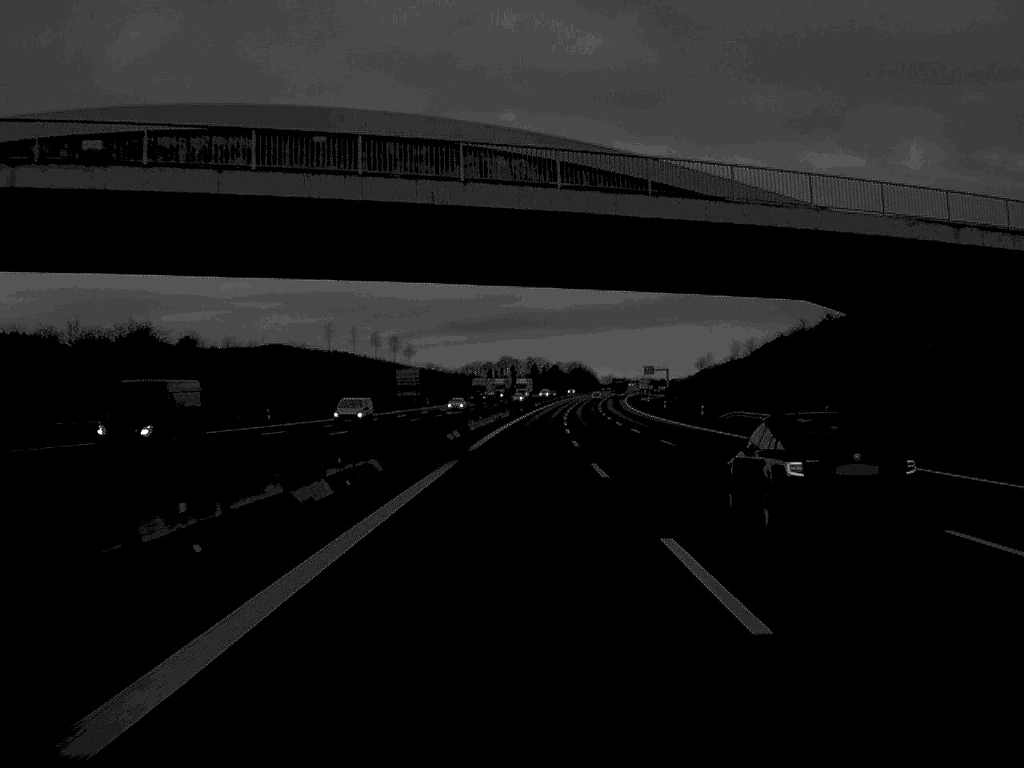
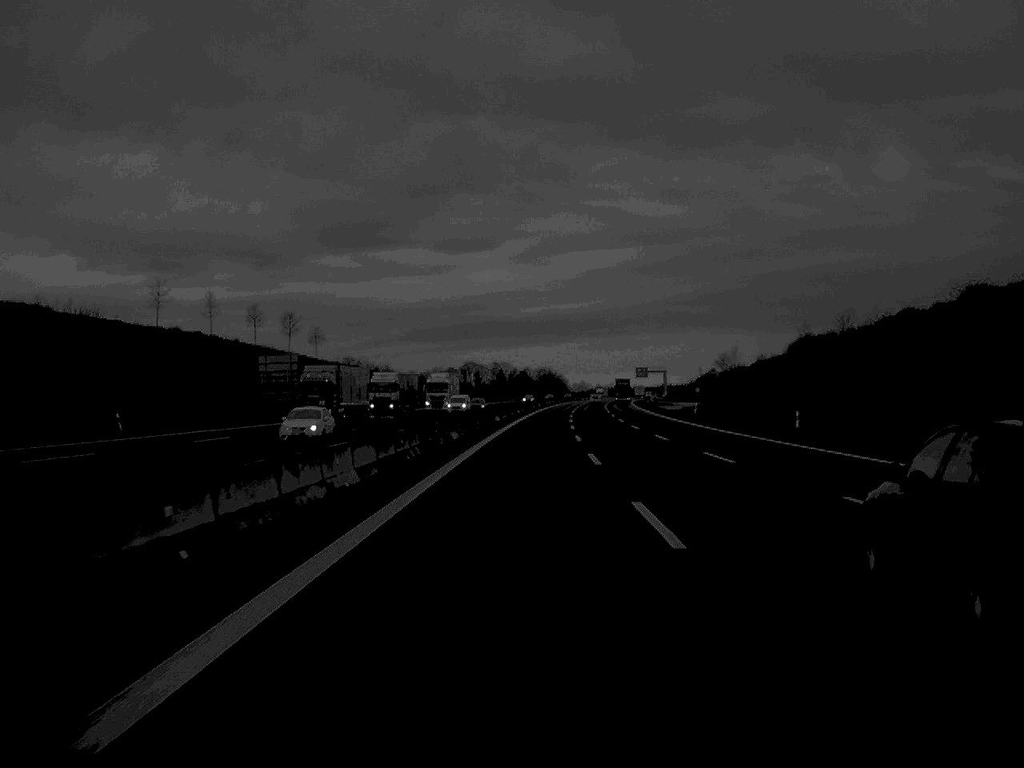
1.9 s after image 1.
(+1.0, +84.6) m; +1°
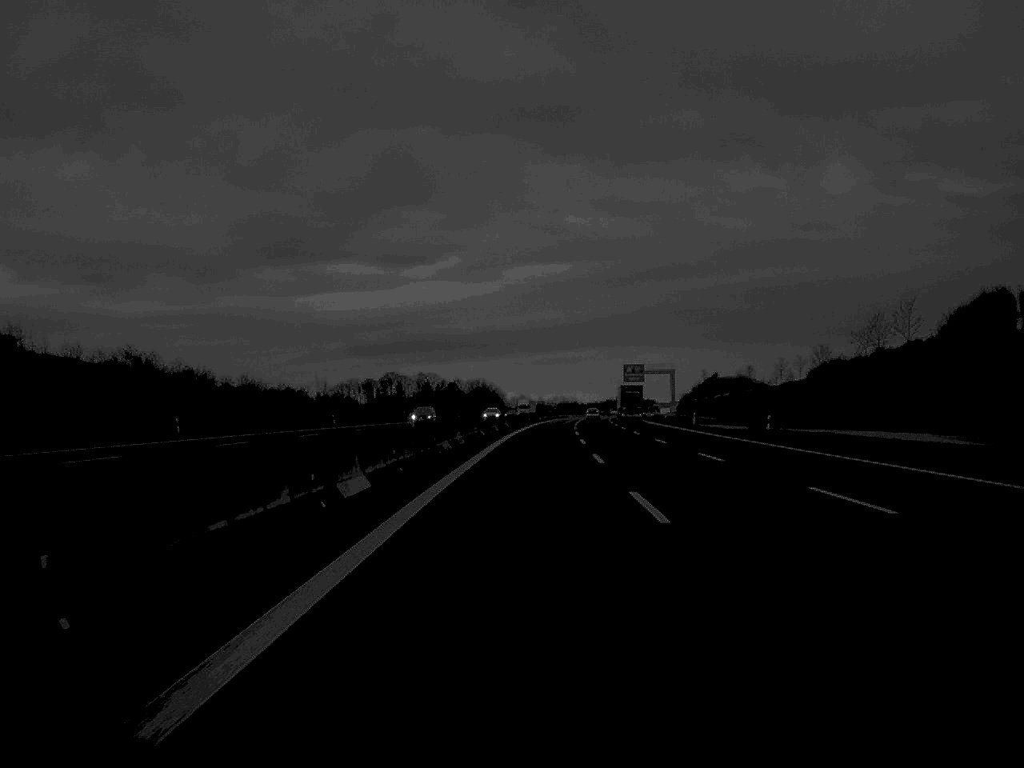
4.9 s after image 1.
(+3.6, +140.0) m; +3°
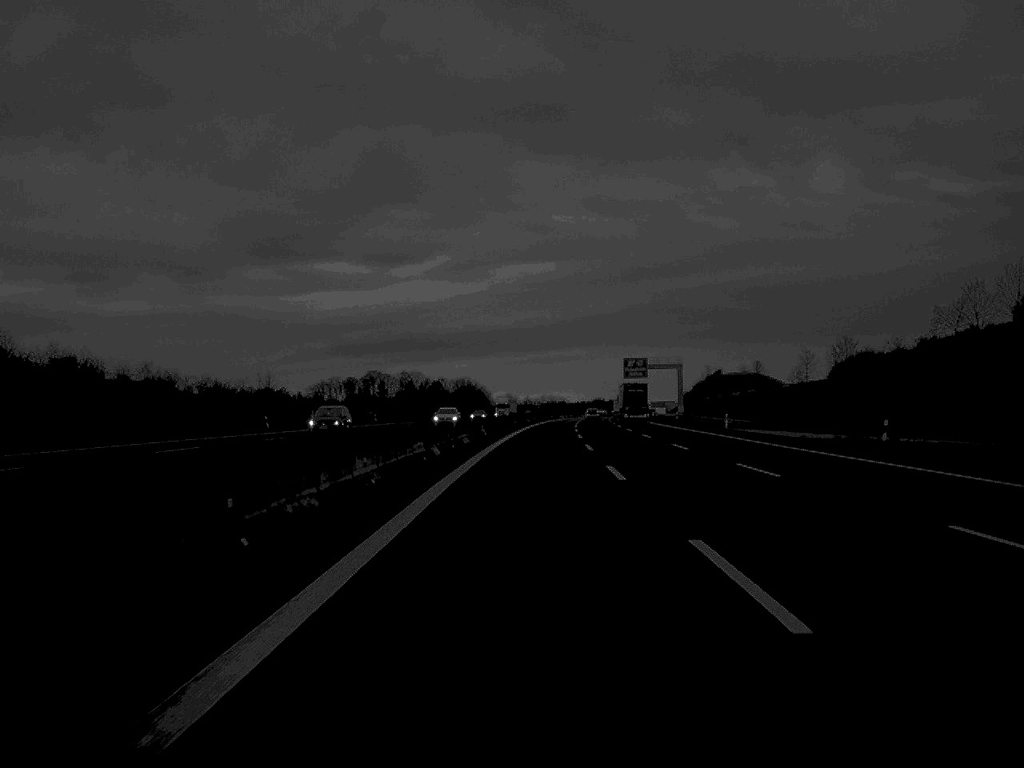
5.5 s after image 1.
(+0.1, +26.4) m; +1°
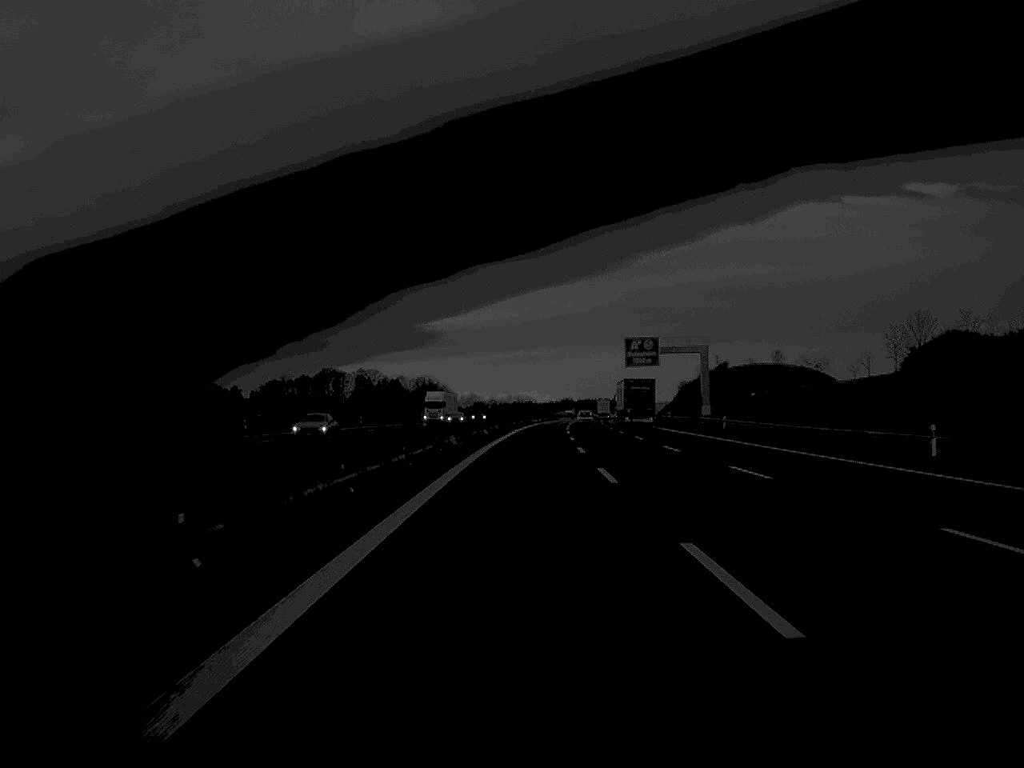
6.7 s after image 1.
(+0.7, +54.1) m; +2°
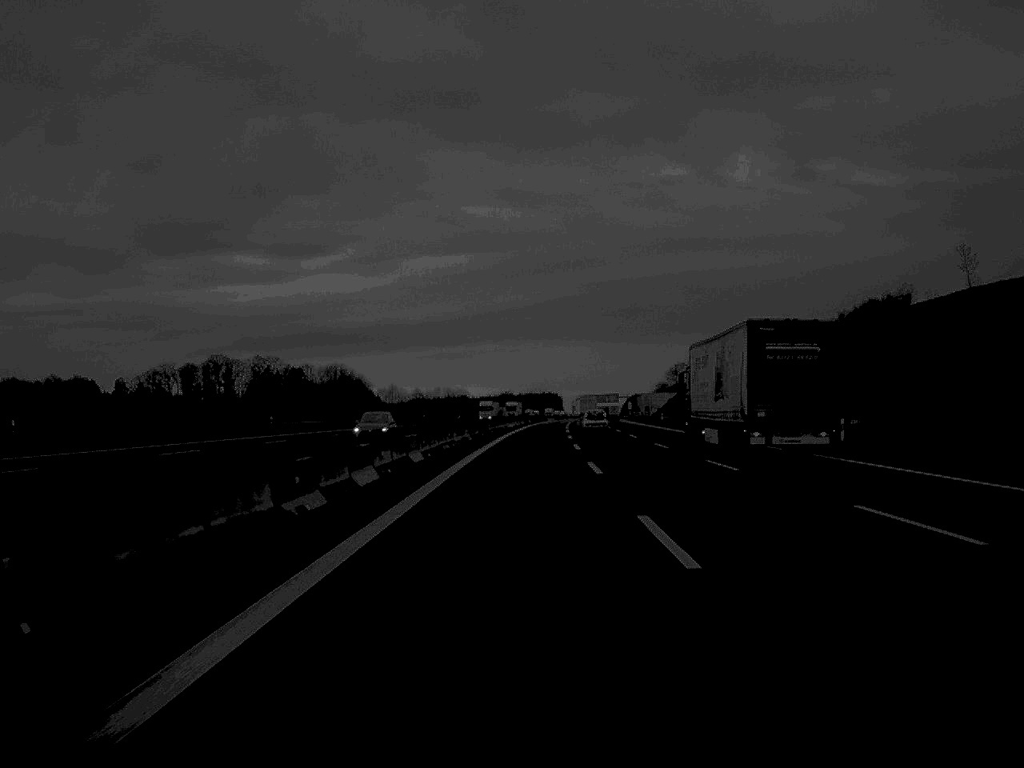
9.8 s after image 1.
(+3.3, +139.9) m; +3°
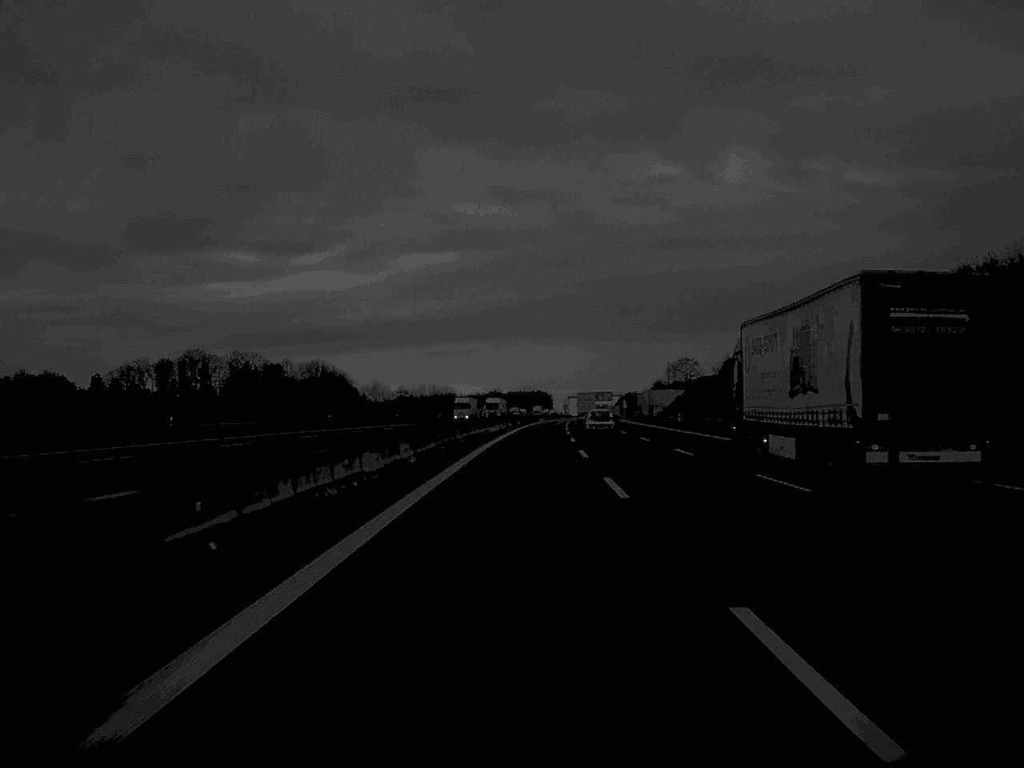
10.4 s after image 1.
(+0.1, +26.5) m; 0°
